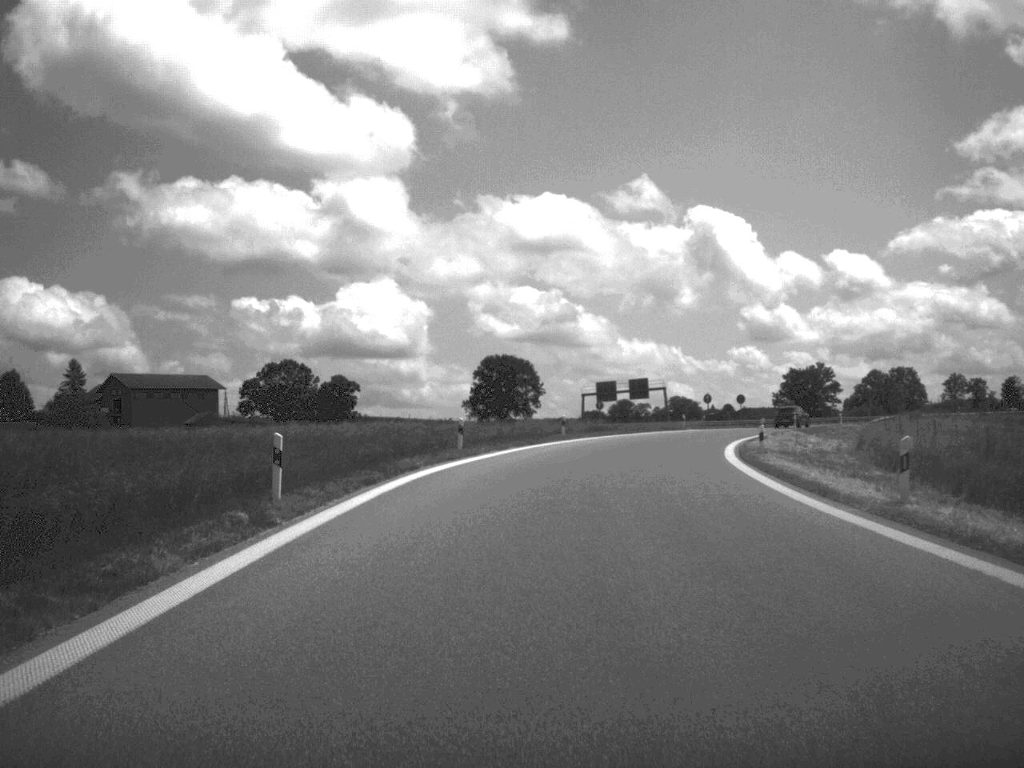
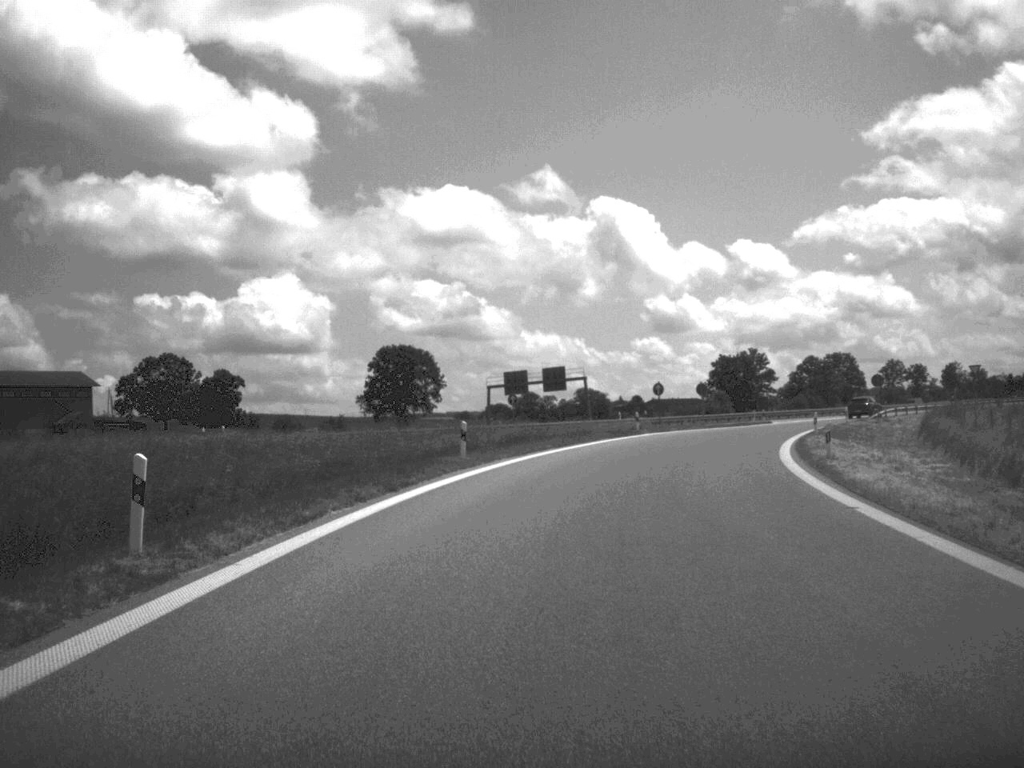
(+0.8, +25.8) m; +4°
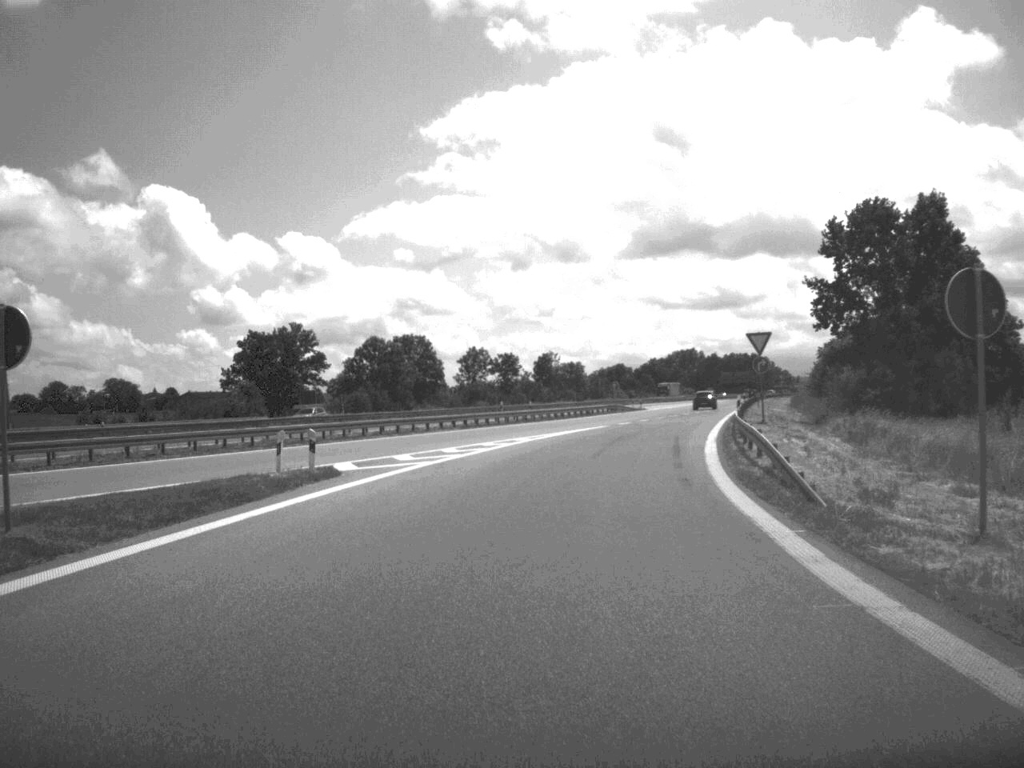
(+11.0, +61.3) m; +20°
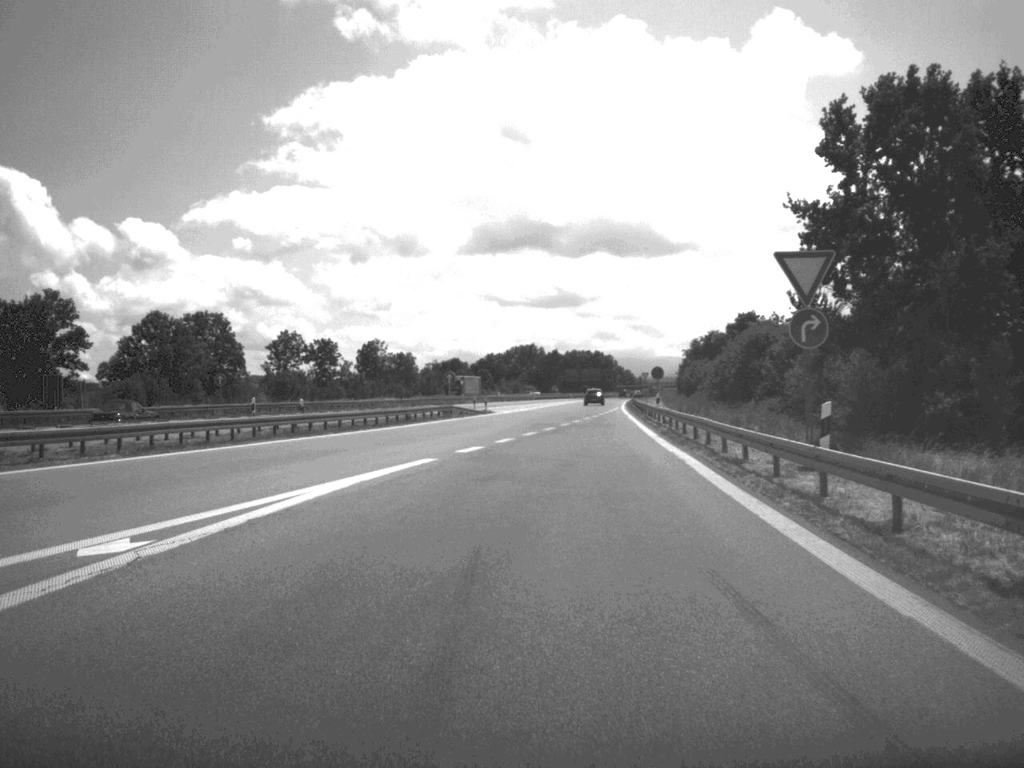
(+2.1, +33.7) m; +7°
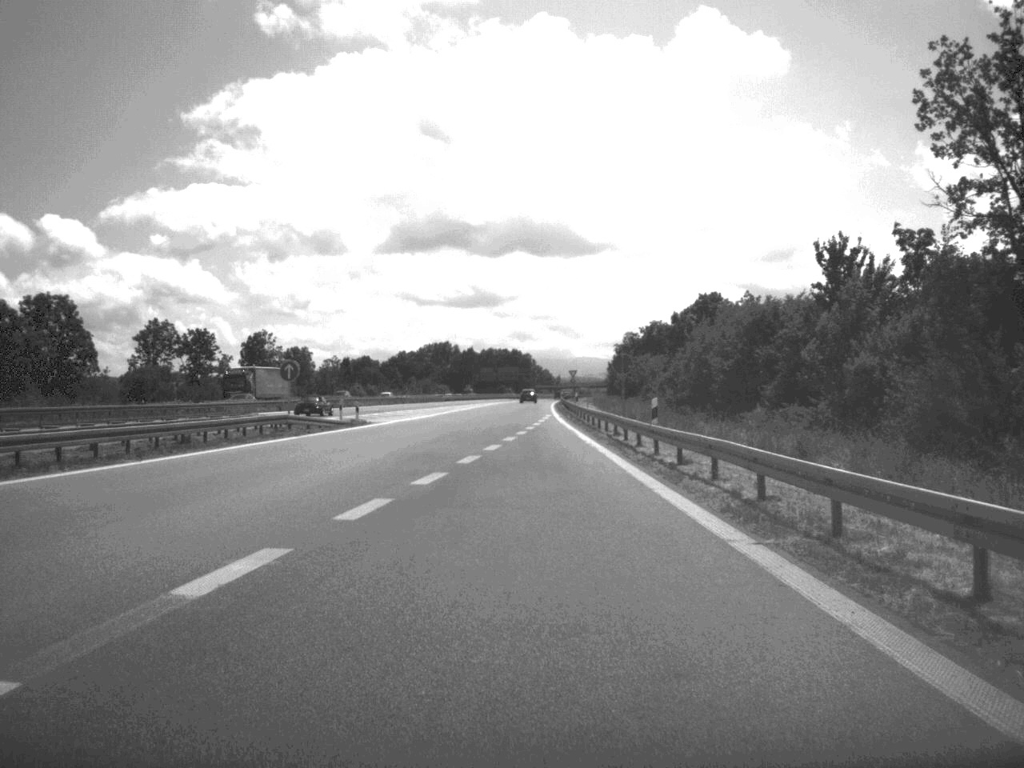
(+1.0, +28.0) m; +4°
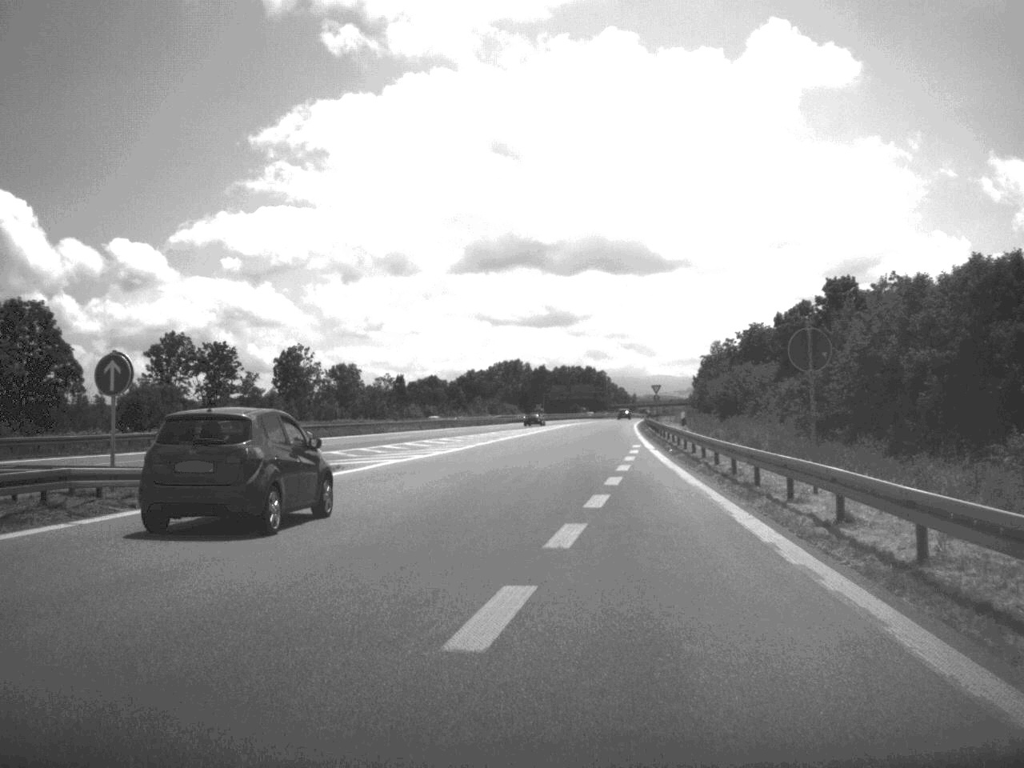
(-0.1, +24.7) m; -4°
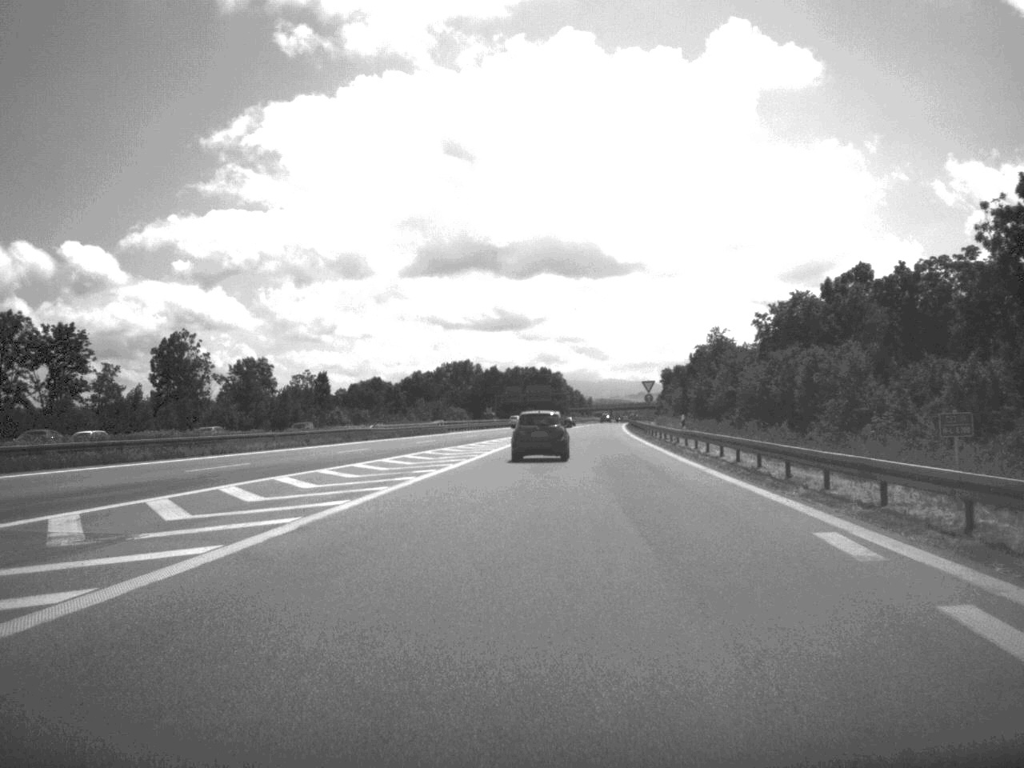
(+0.3, +37.1) m; +2°
